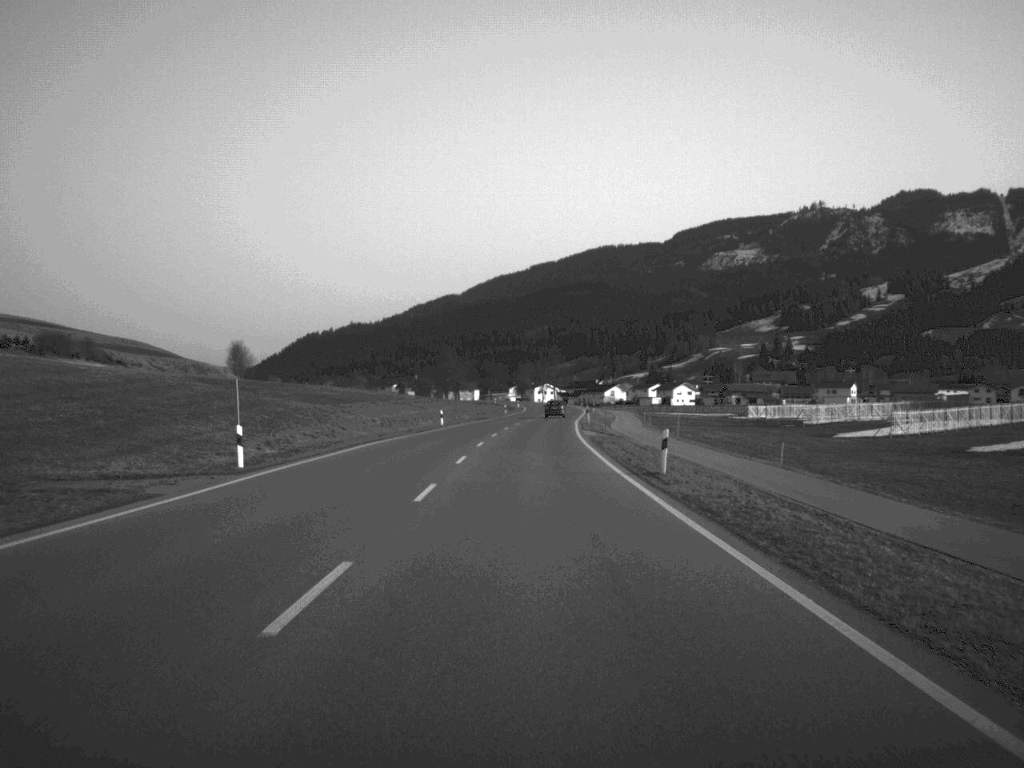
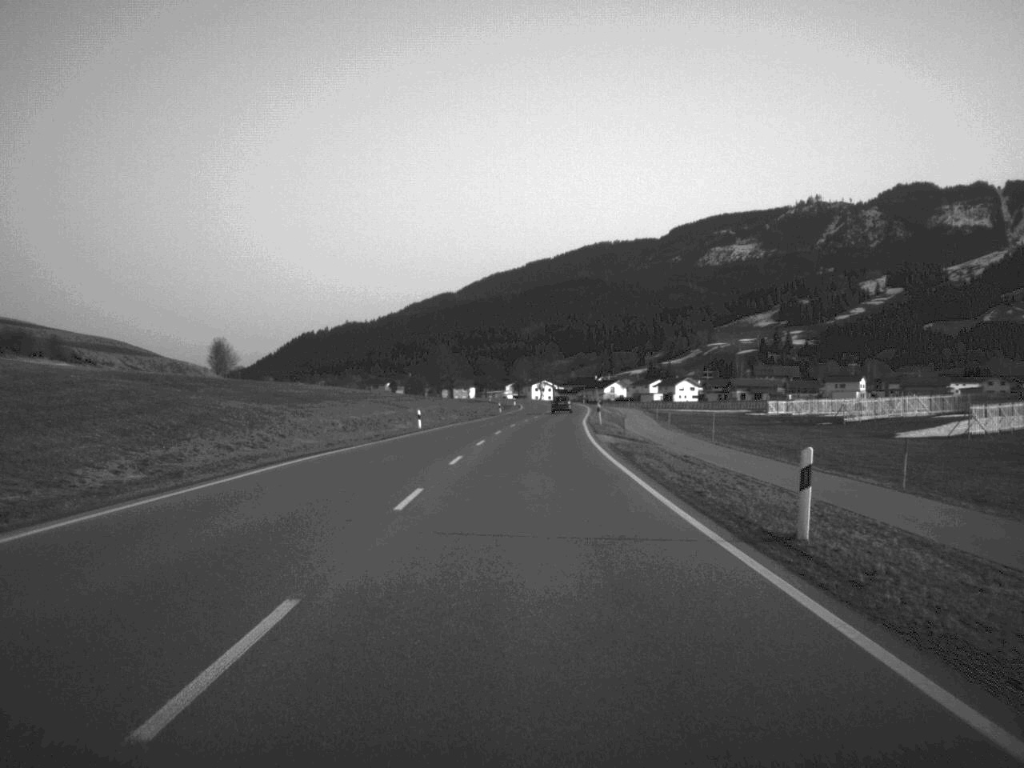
(0.0, +14.8) m; 0°
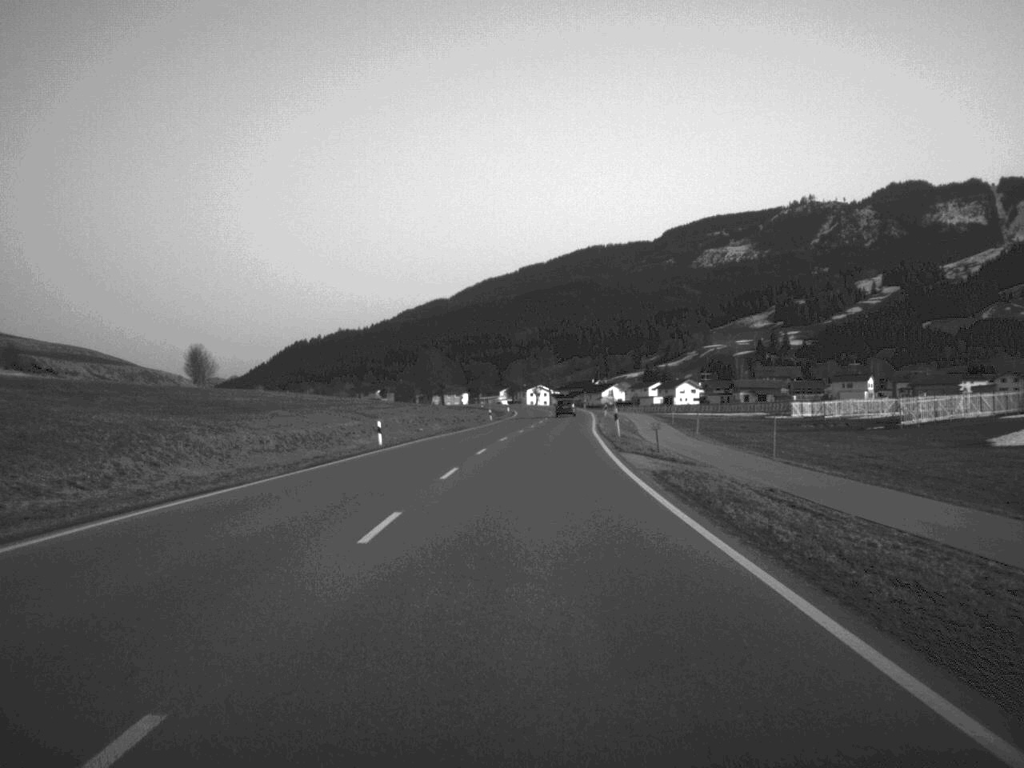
(0.0, +15.6) m; 0°
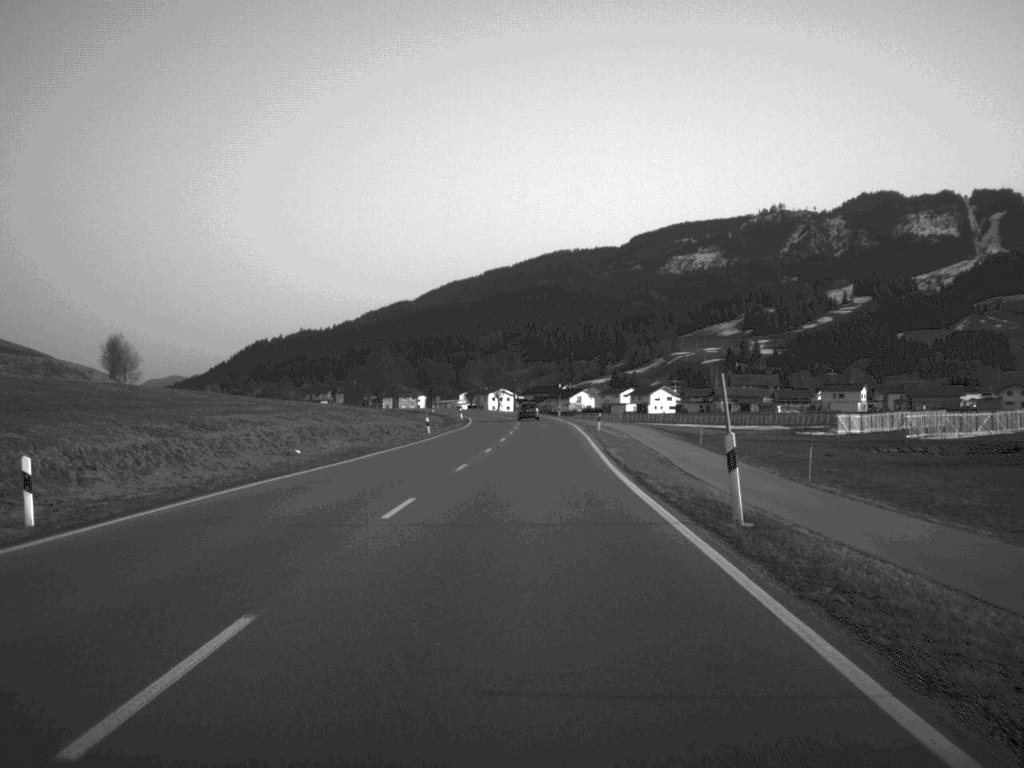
(+0.4, +32.6) m; +2°
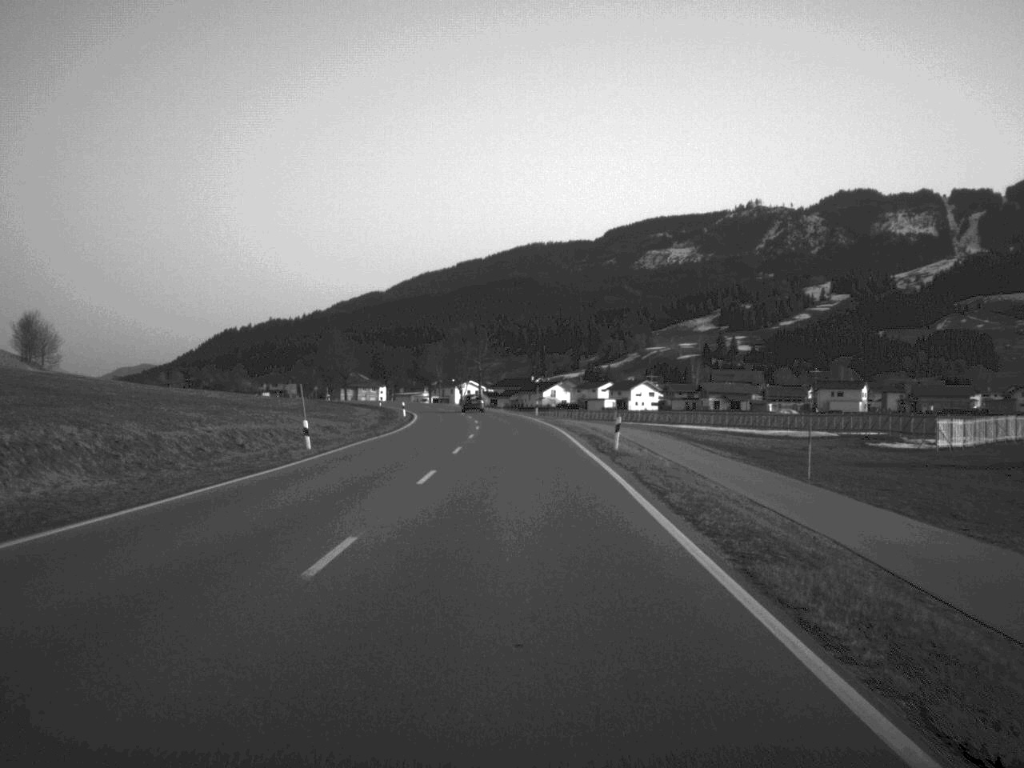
(+0.4, +30.2) m; +1°
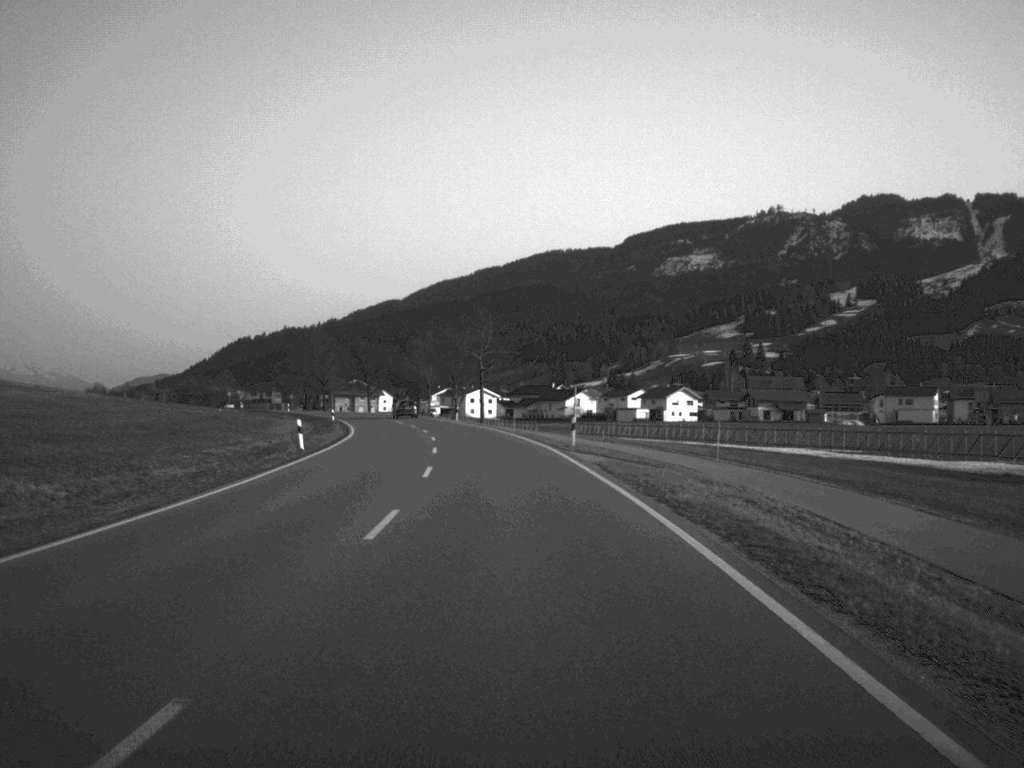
(-0.2, +44.2) m; -1°
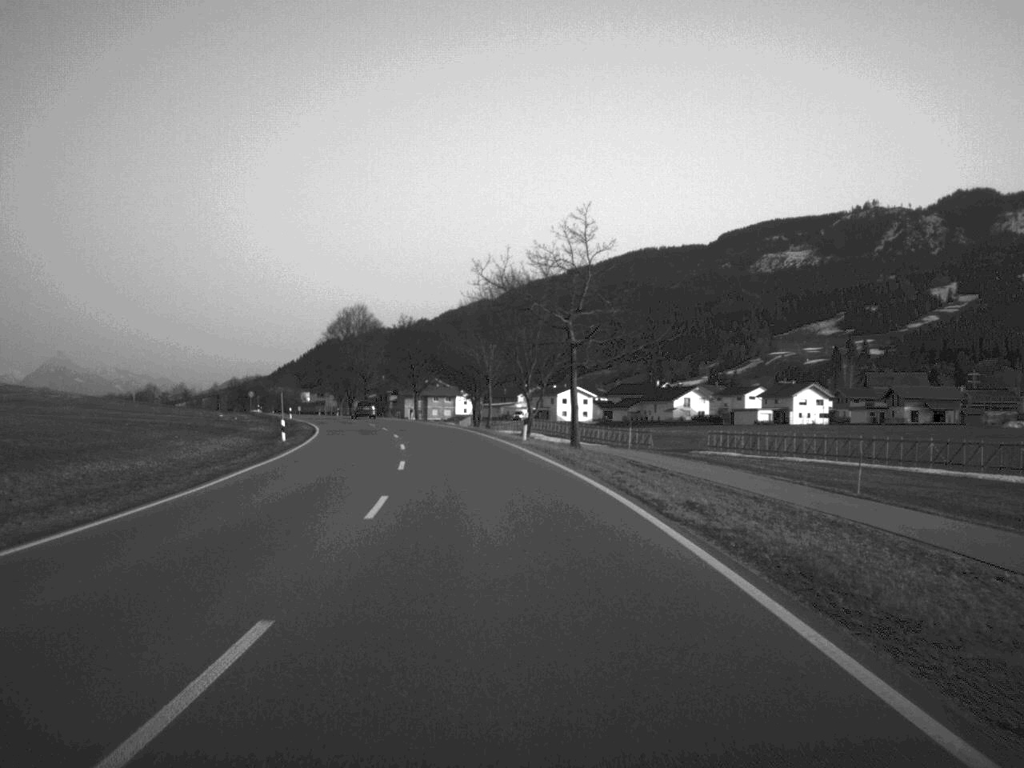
(-1.4, +45.6) m; -4°
